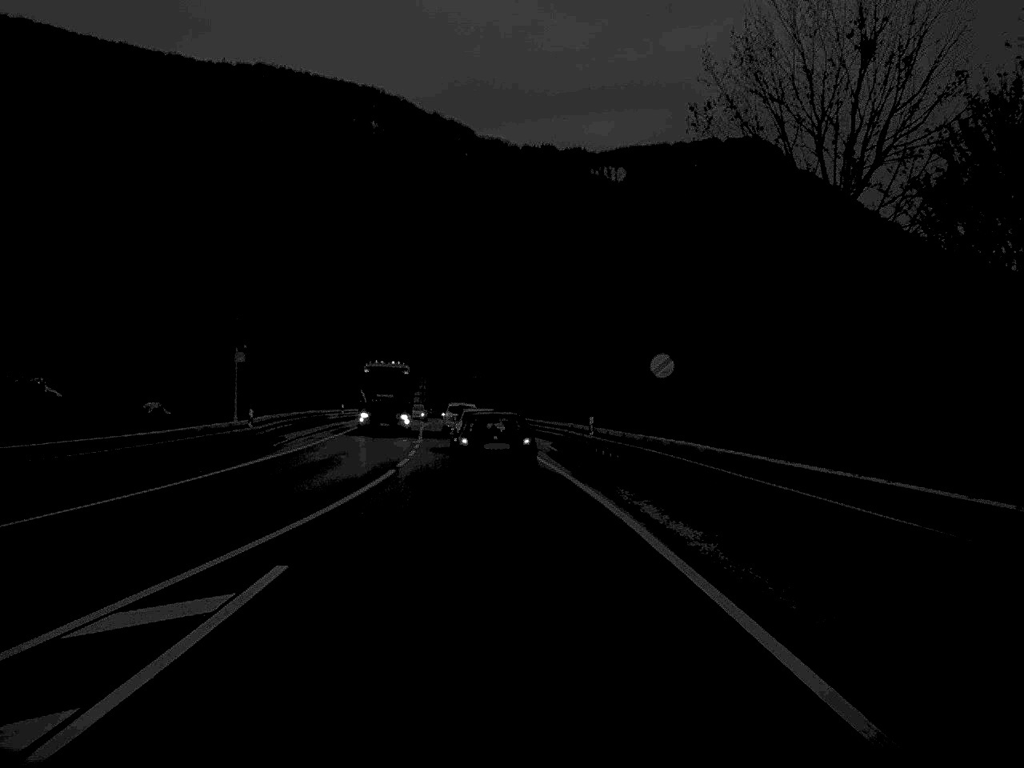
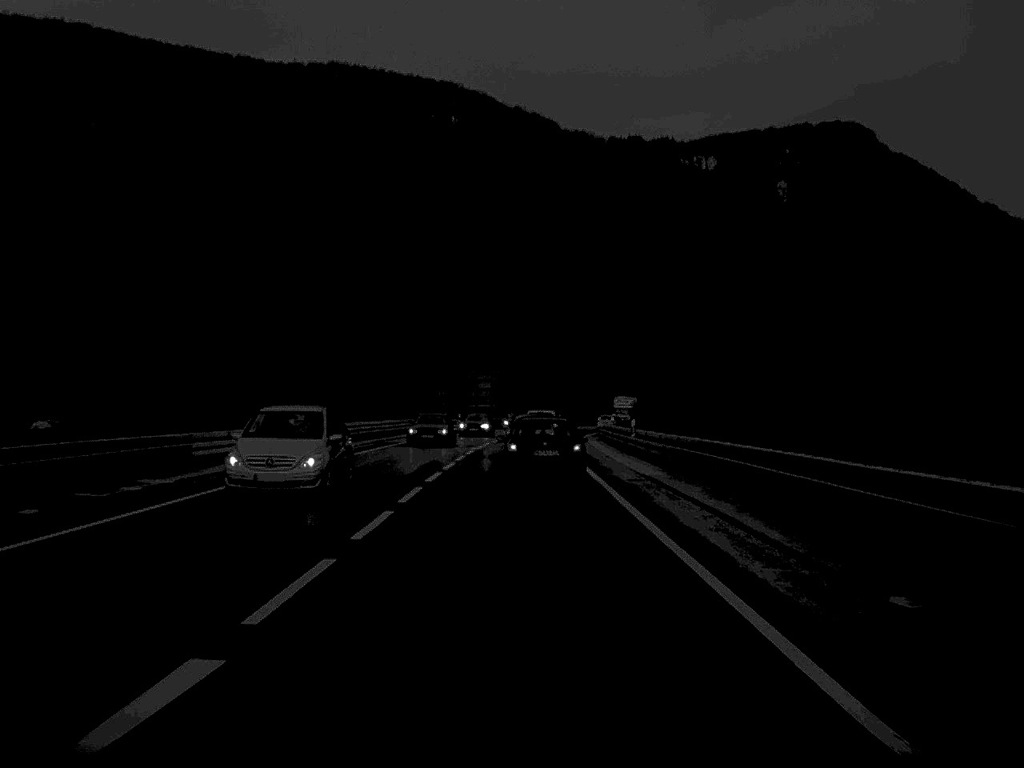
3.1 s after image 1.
(-1.8, +46.5) m; -4°
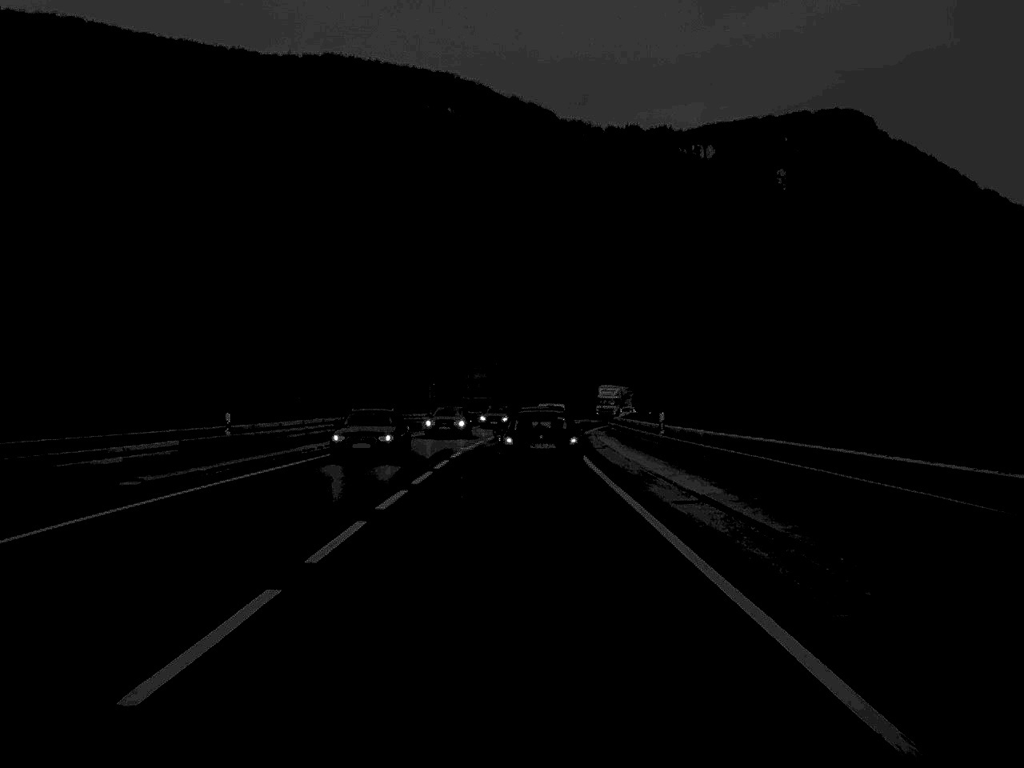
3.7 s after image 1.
(0.0, +9.0) m; 0°
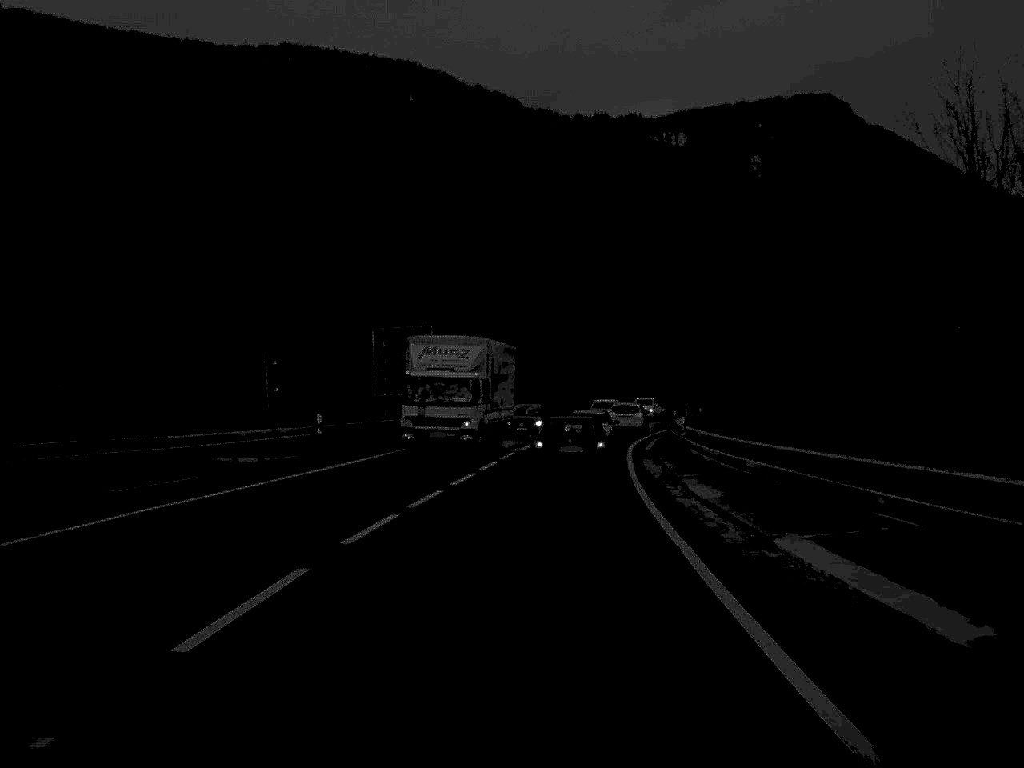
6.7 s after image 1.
(+0.3, +46.5) m; +1°
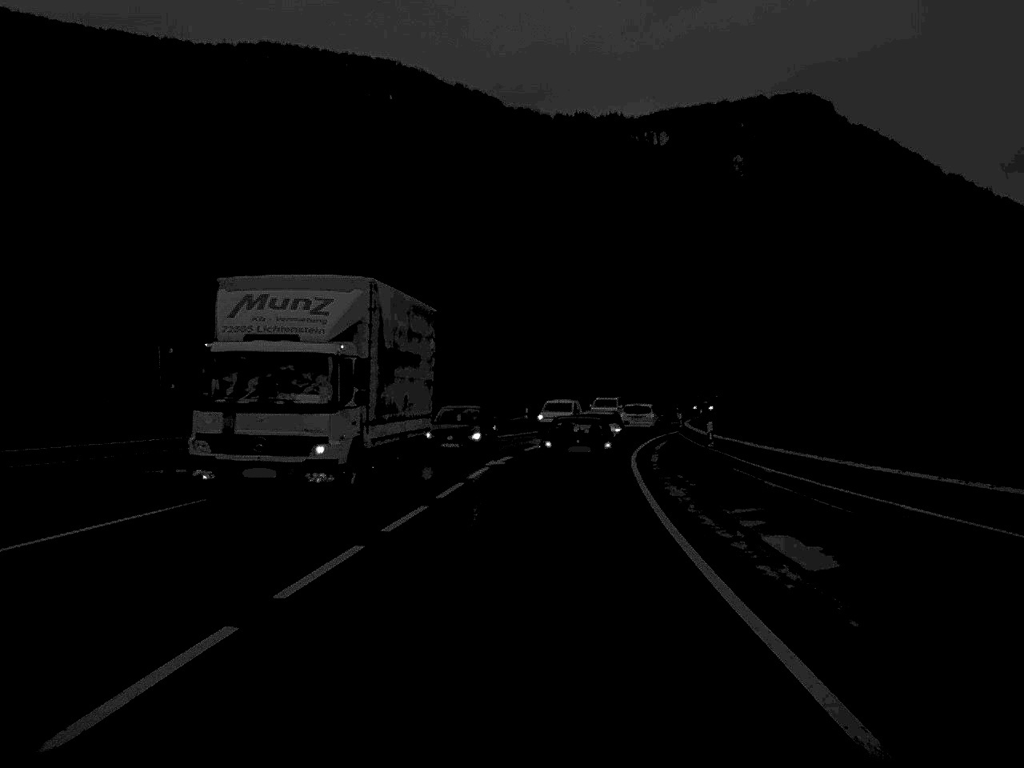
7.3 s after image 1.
(+0.1, +9.2) m; +1°
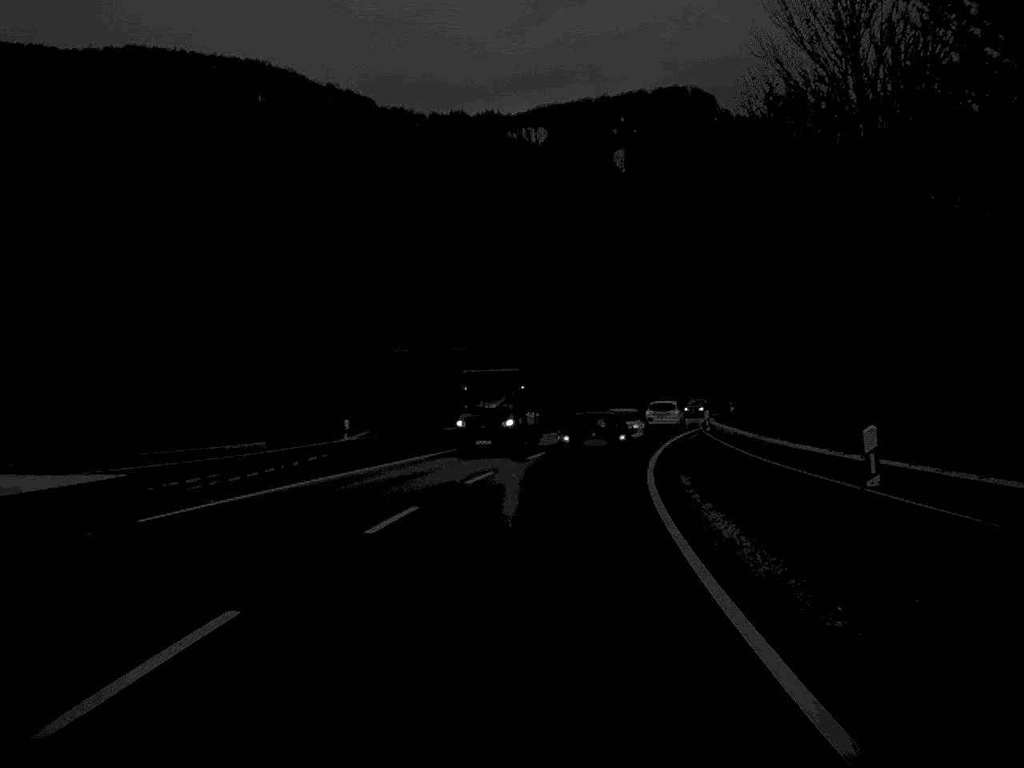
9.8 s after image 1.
(+1.7, +38.5) m; +5°
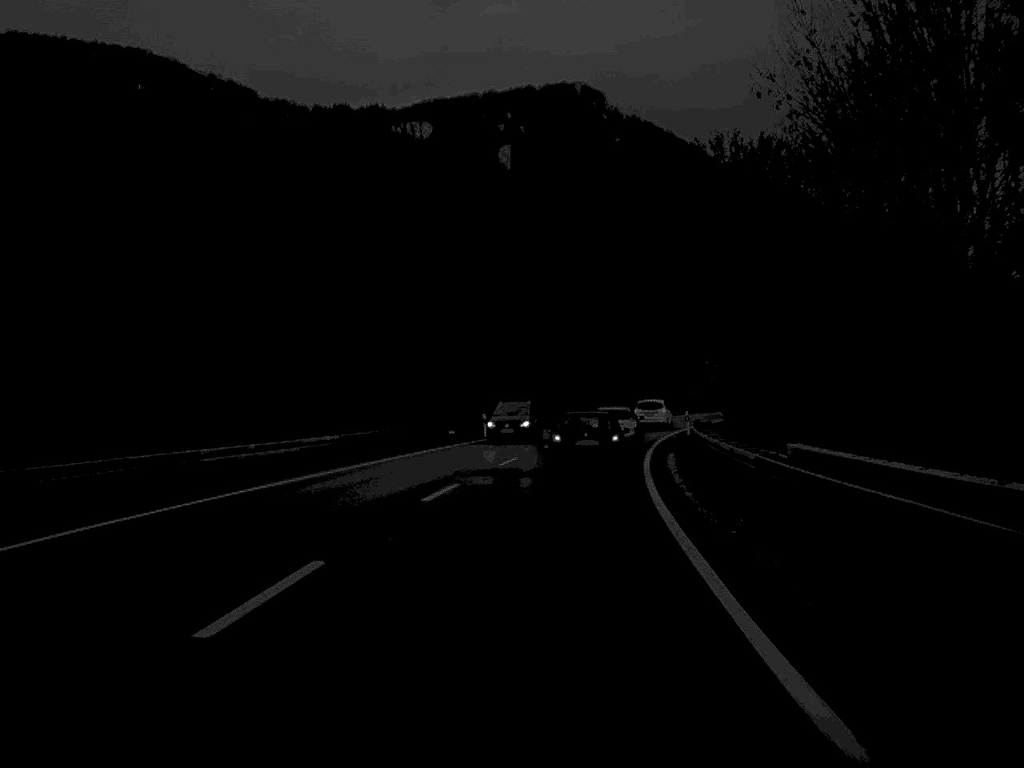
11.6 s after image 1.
(+1.3, +29.5) m; +5°
